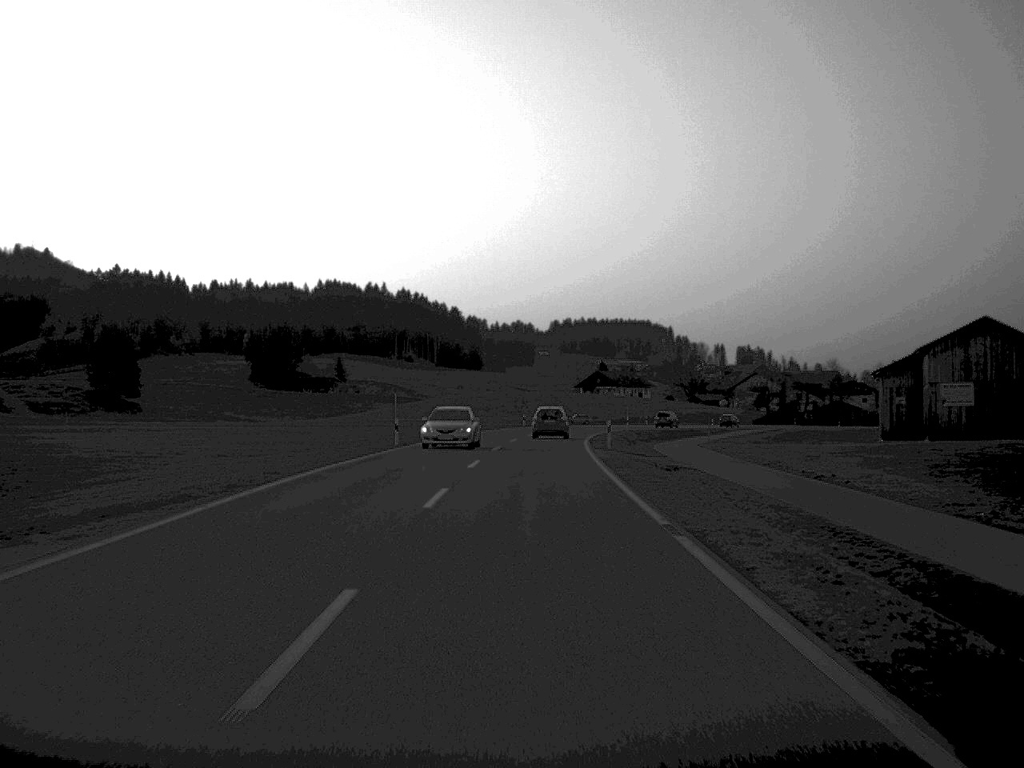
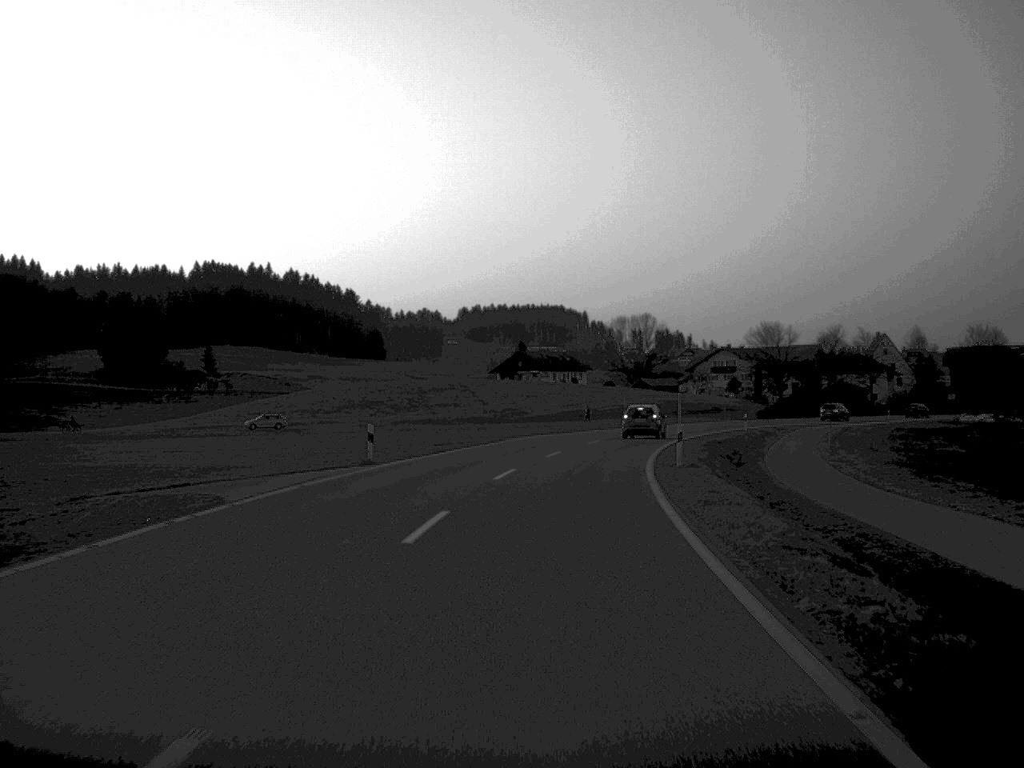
(+1.6, +64.1) m; +4°
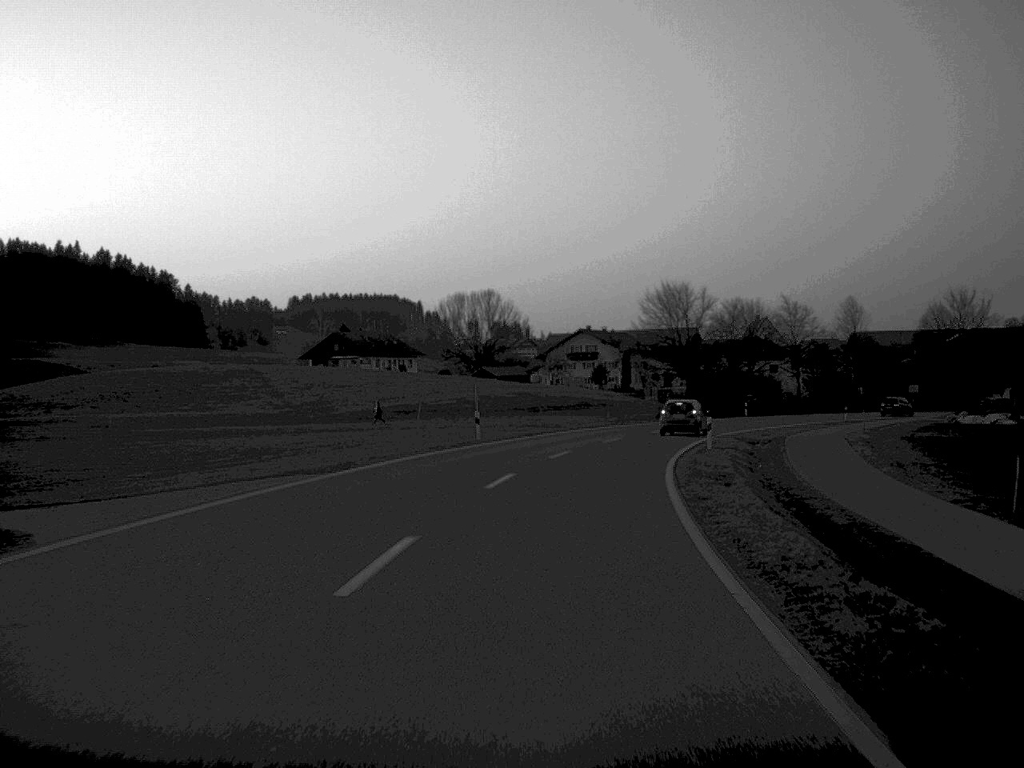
(+2.4, +39.3) m; +7°
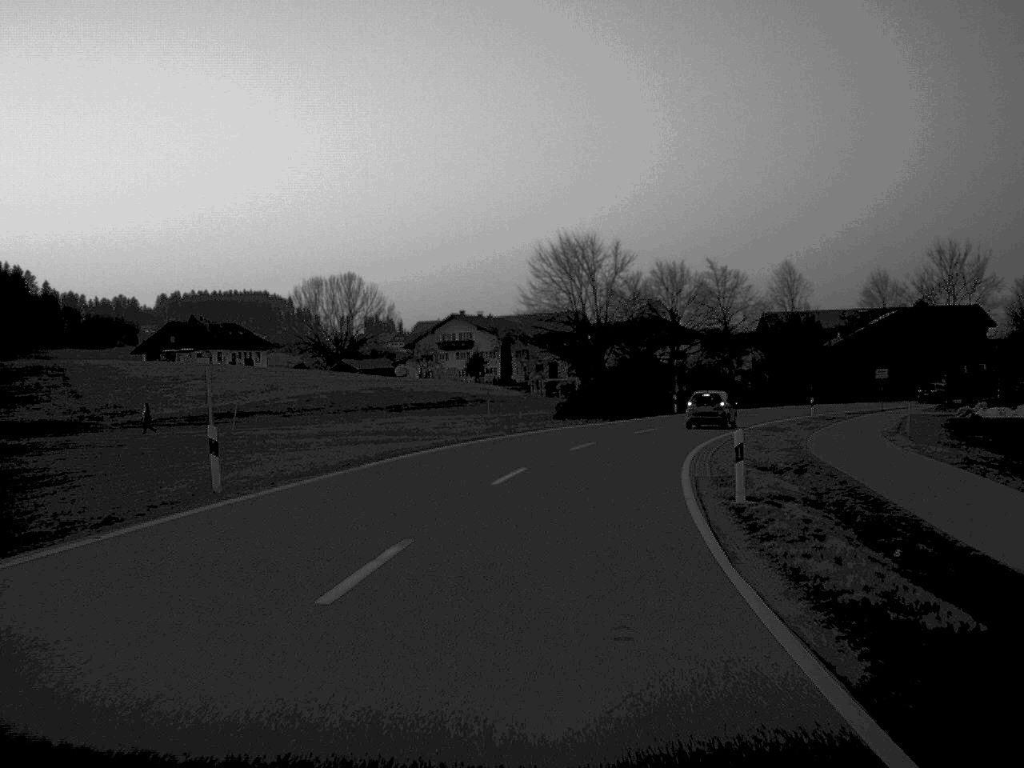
(+1.2, +24.1) m; +6°
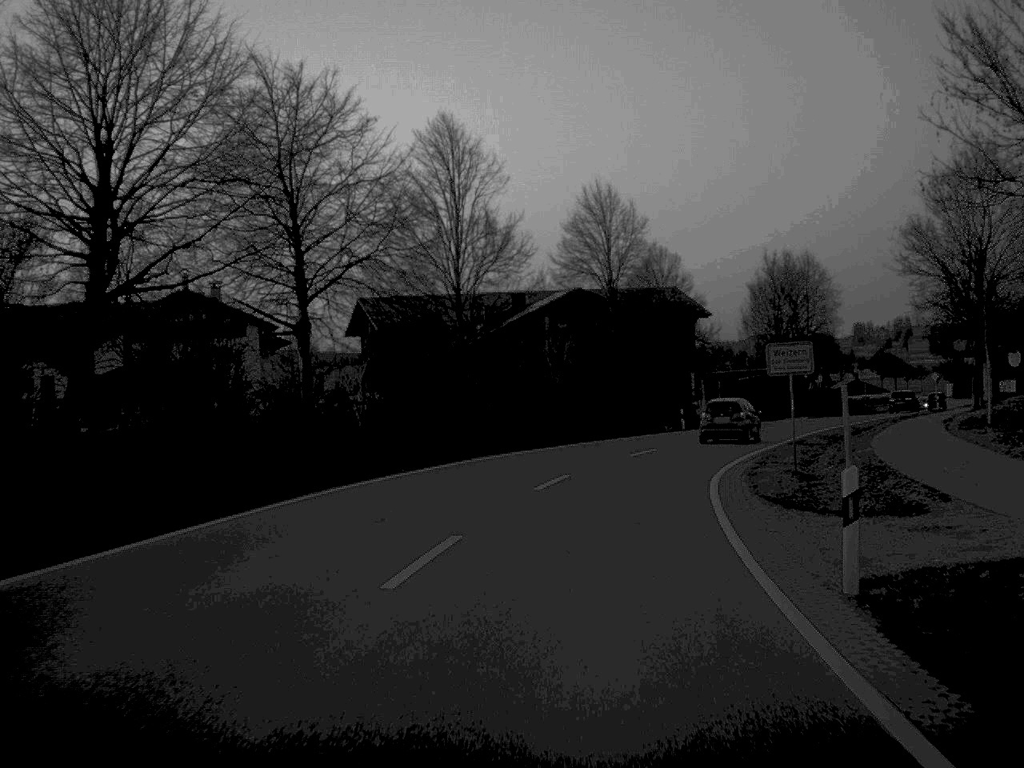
(+9.0, +57.1) m; +19°
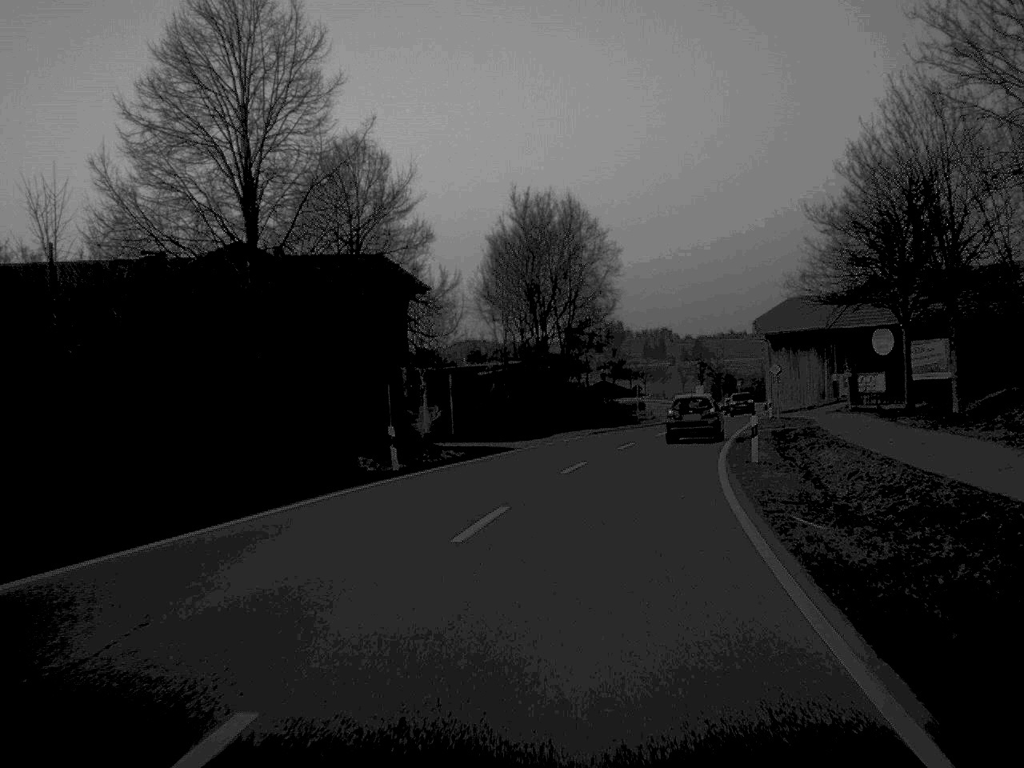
(+3.6, +32.1) m; +13°
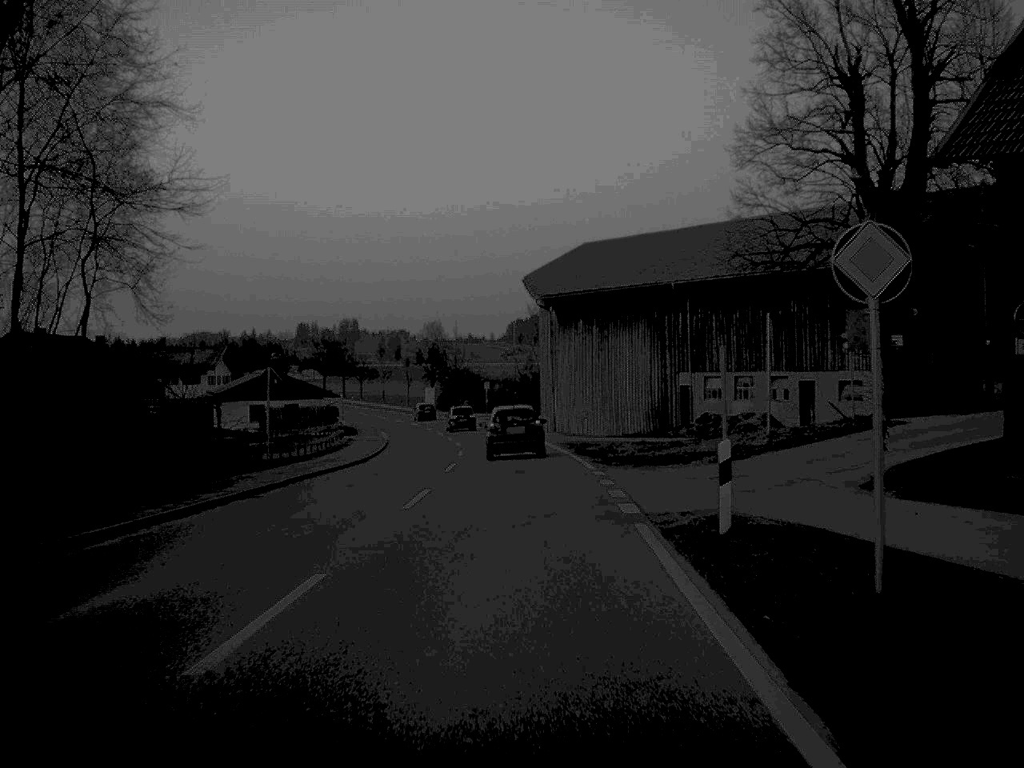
(+7.5, +53.1) m; +12°
